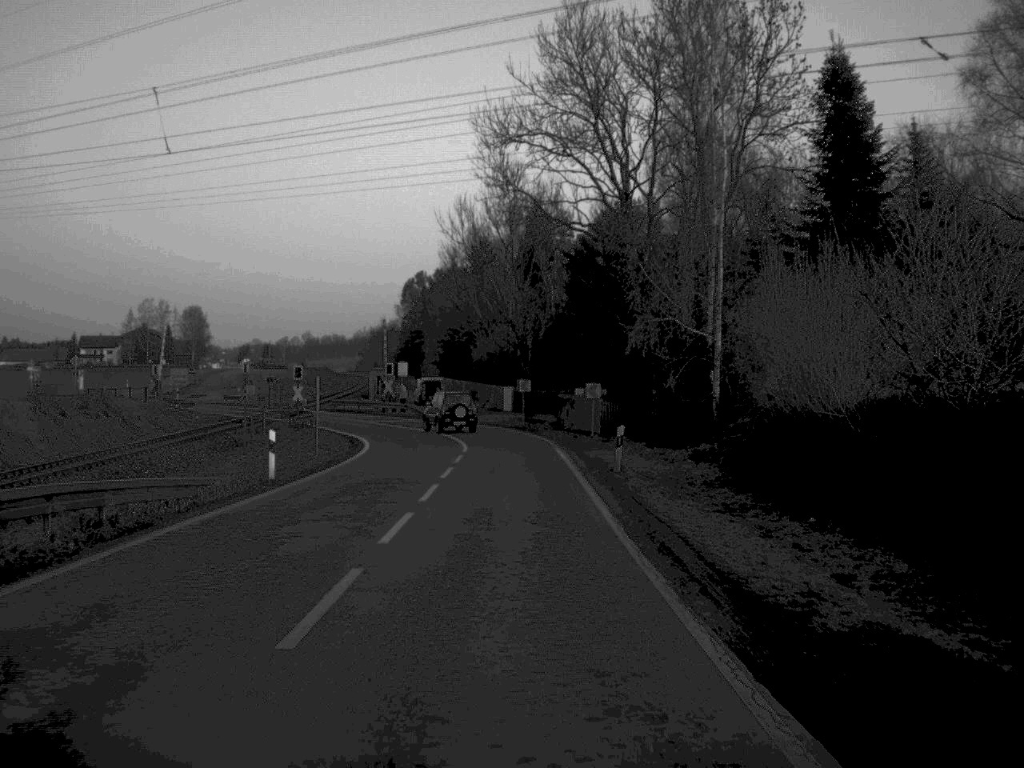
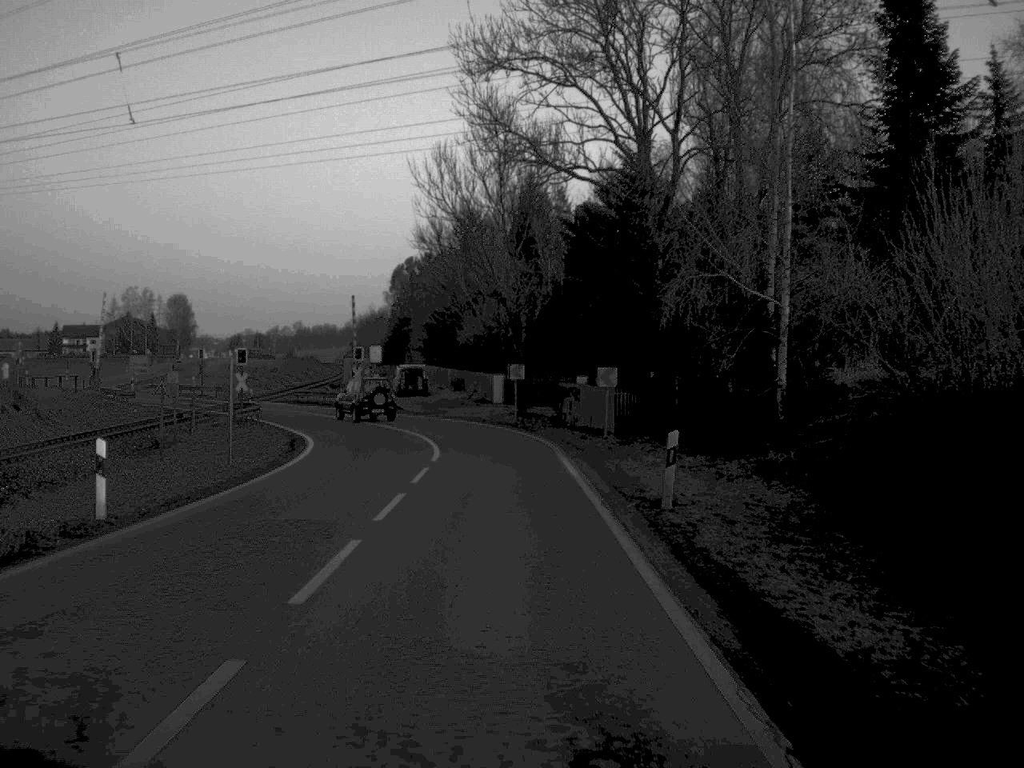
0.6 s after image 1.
(0.0, +10.5) m; 0°
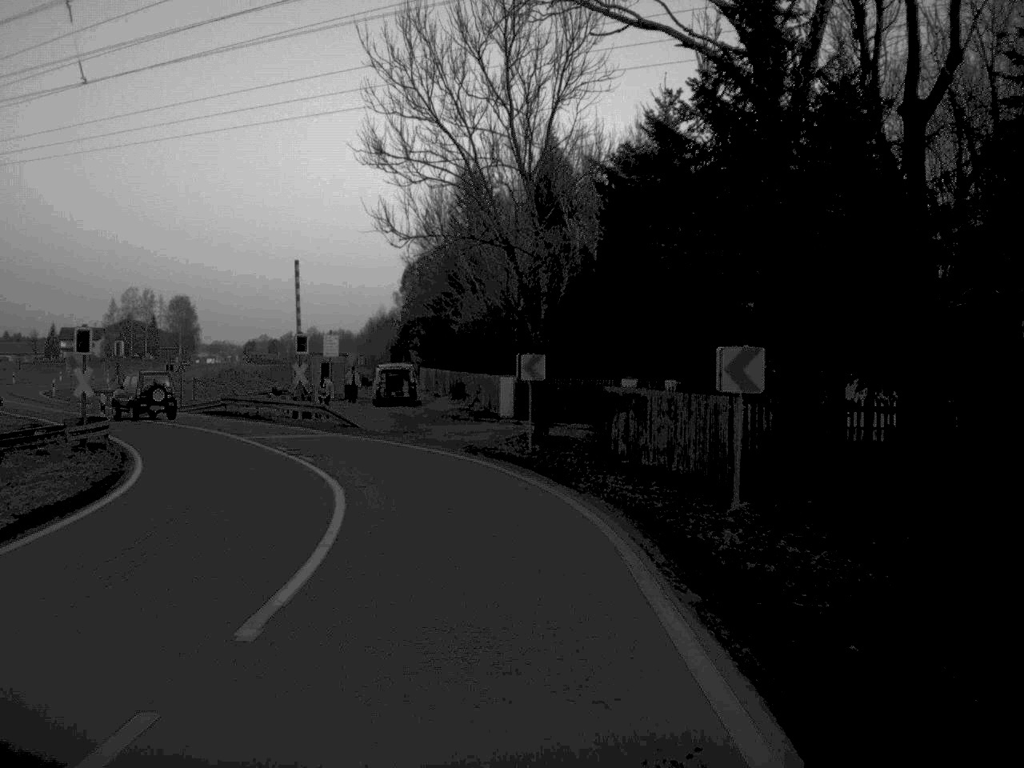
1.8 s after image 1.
(0.0, +19.3) m; -1°
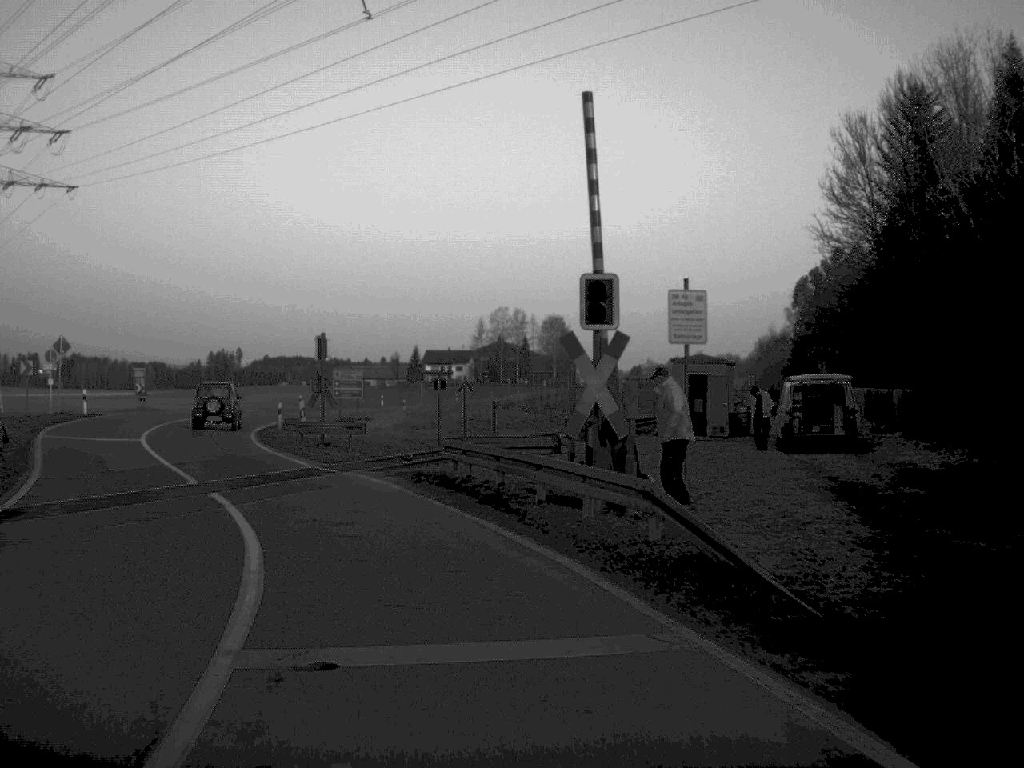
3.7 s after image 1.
(-3.3, +26.4) m; -18°
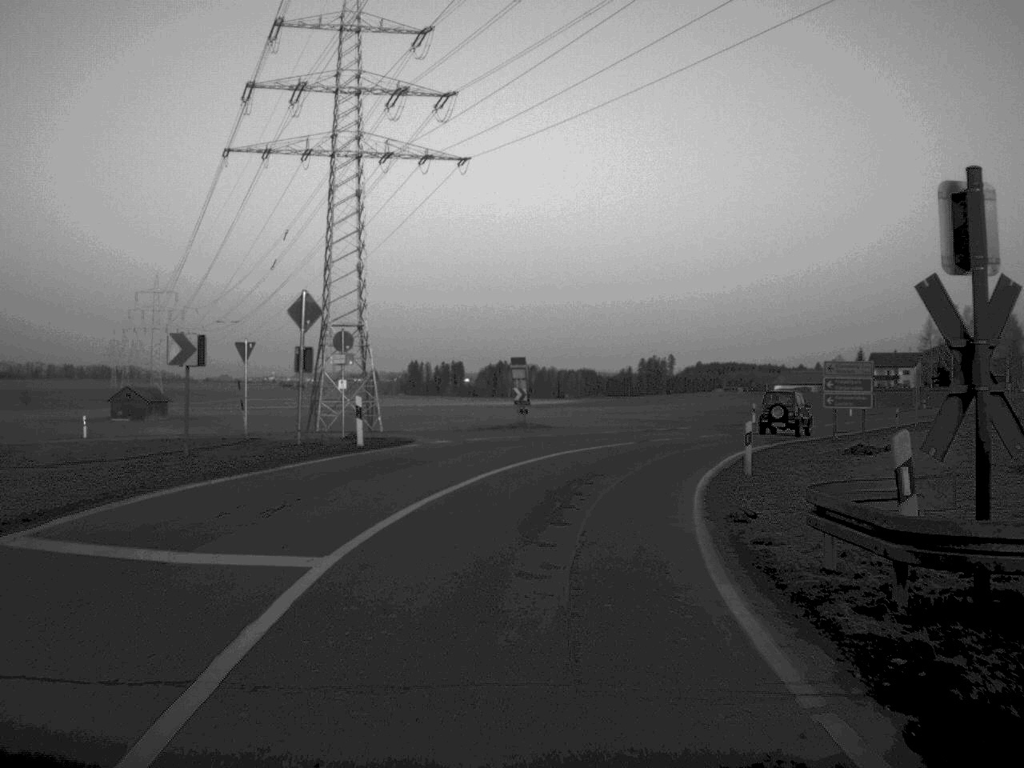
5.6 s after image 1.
(-5.0, +24.7) m; -19°
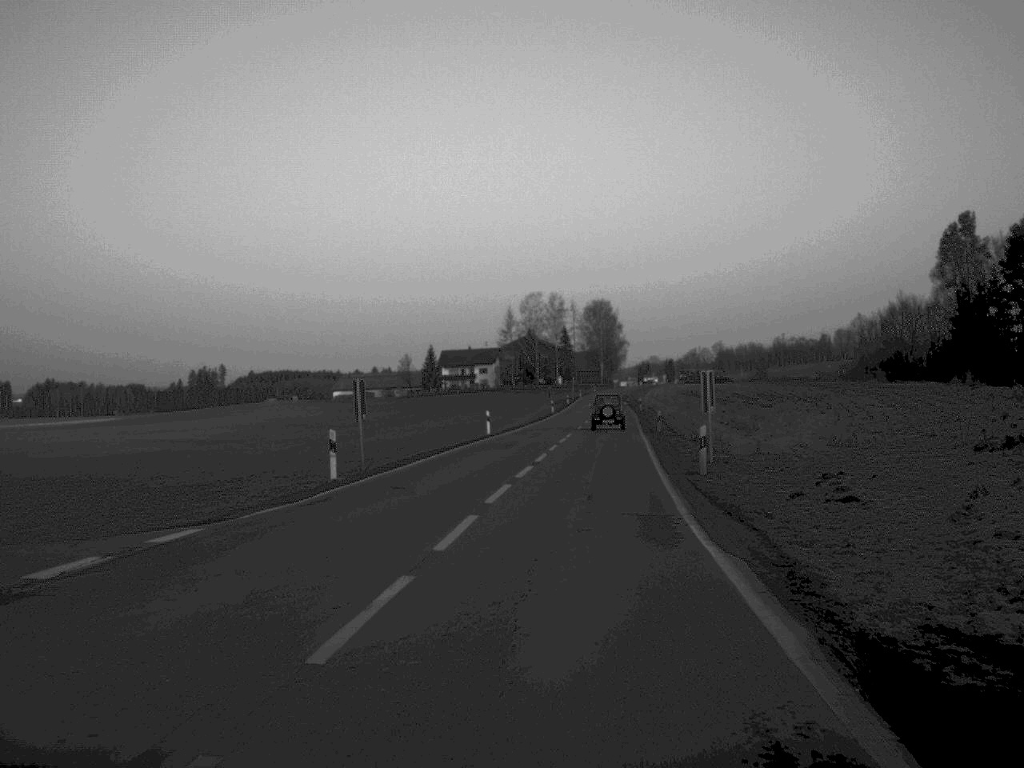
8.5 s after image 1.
(+6.4, +39.8) m; +20°
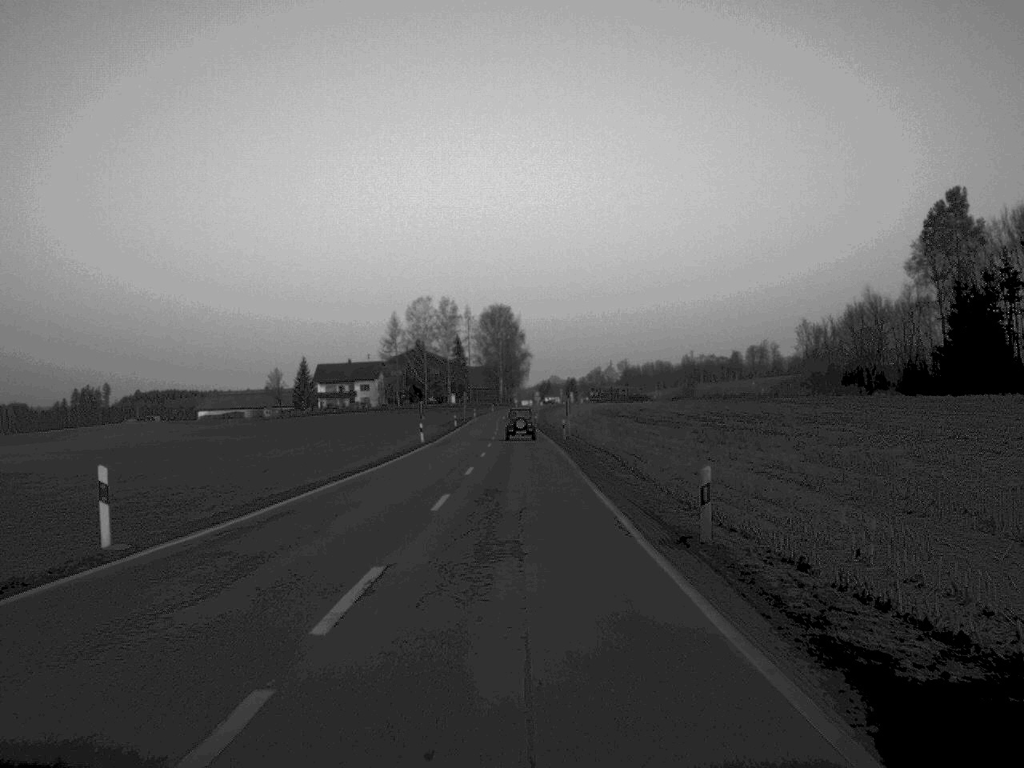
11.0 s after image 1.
(+2.1, +40.1) m; +4°
